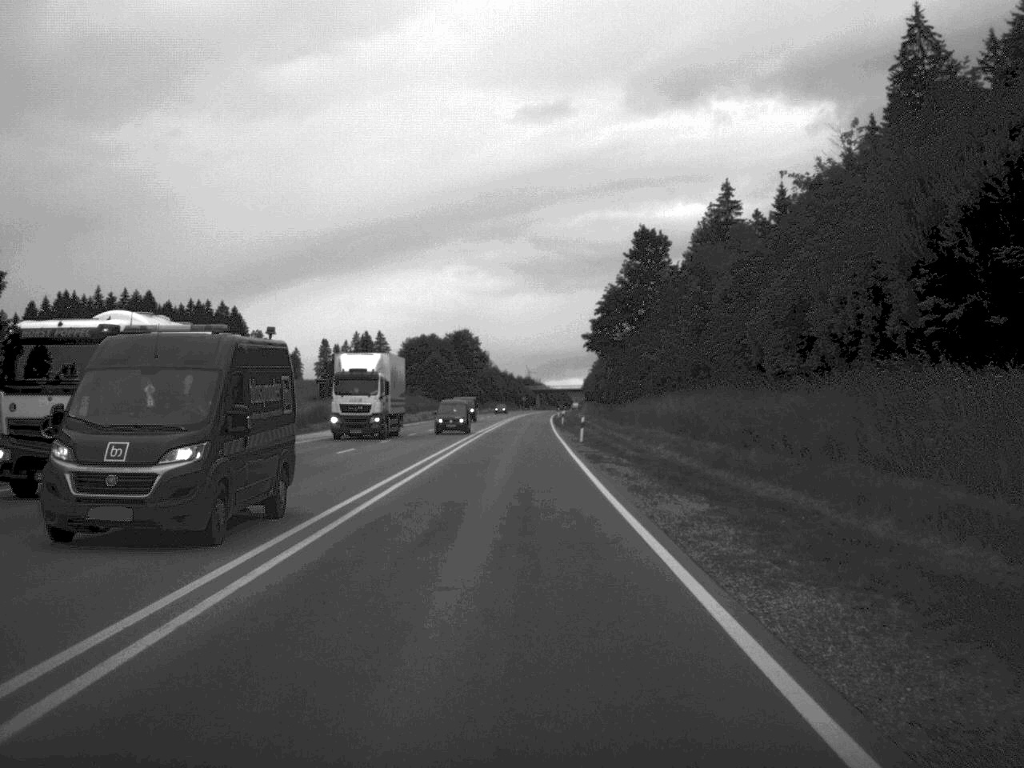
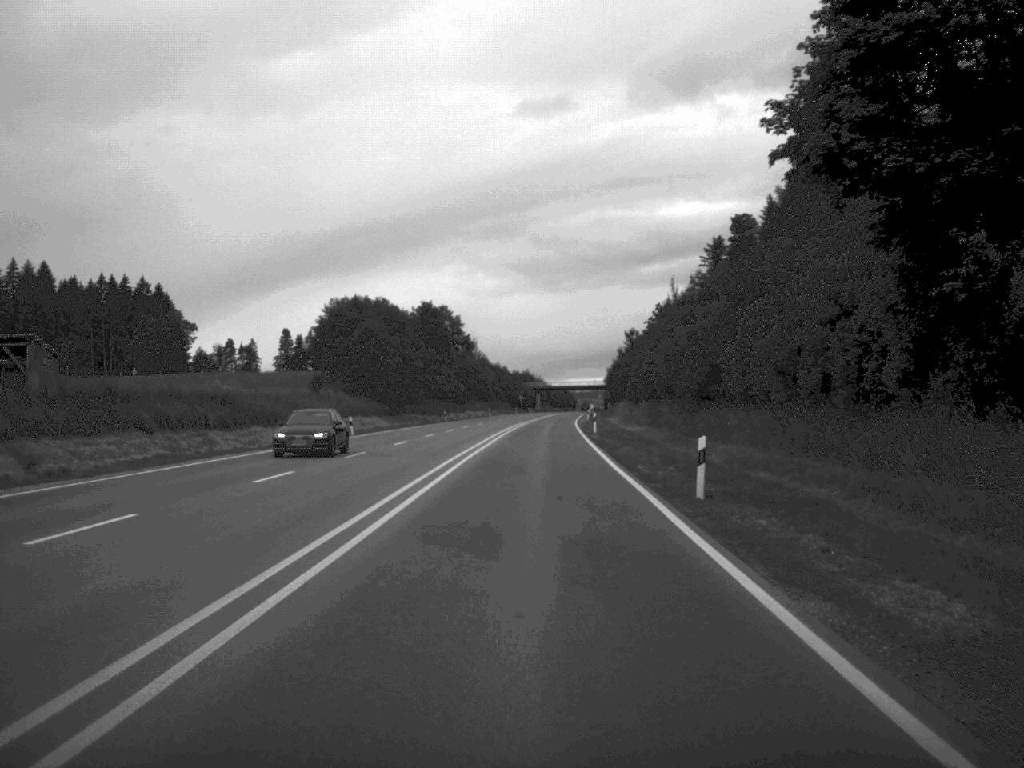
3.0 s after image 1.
(-0.3, +74.8) m; 0°
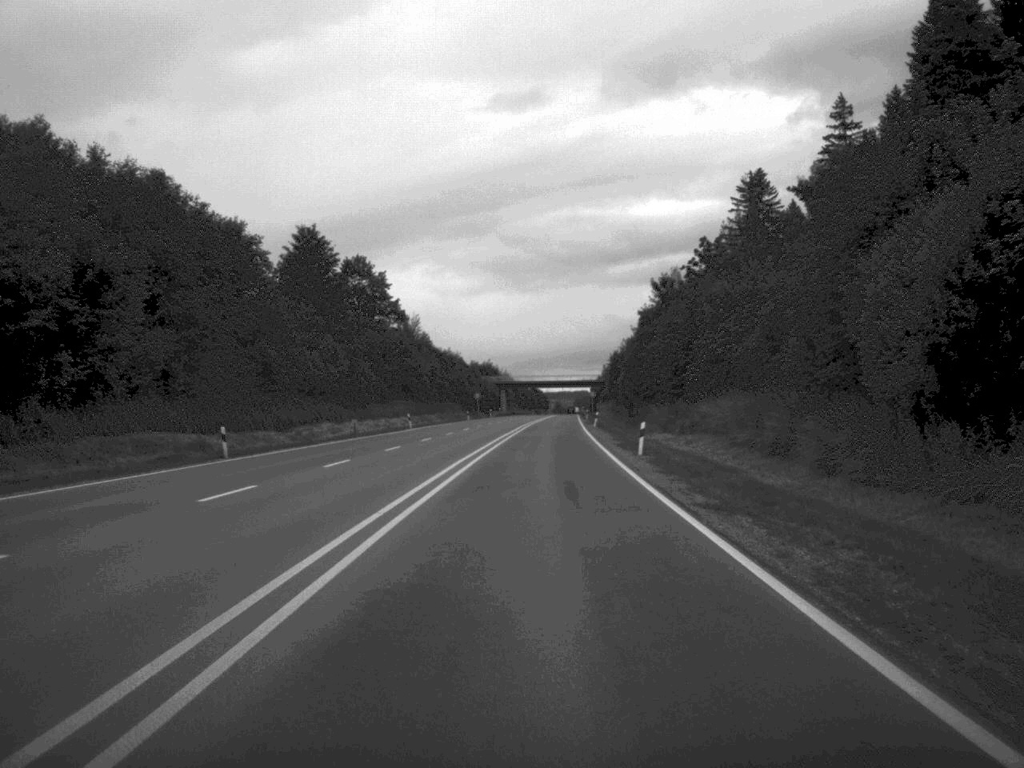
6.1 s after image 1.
(+0.9, +76.2) m; +1°
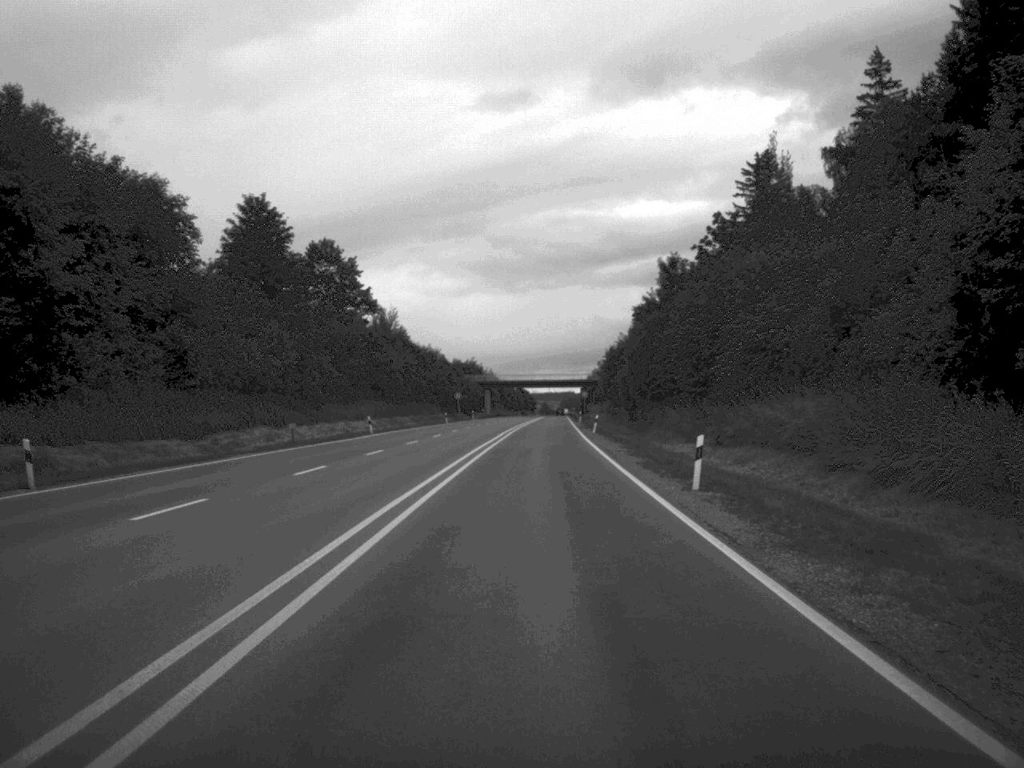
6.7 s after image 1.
(+0.1, +15.3) m; +1°
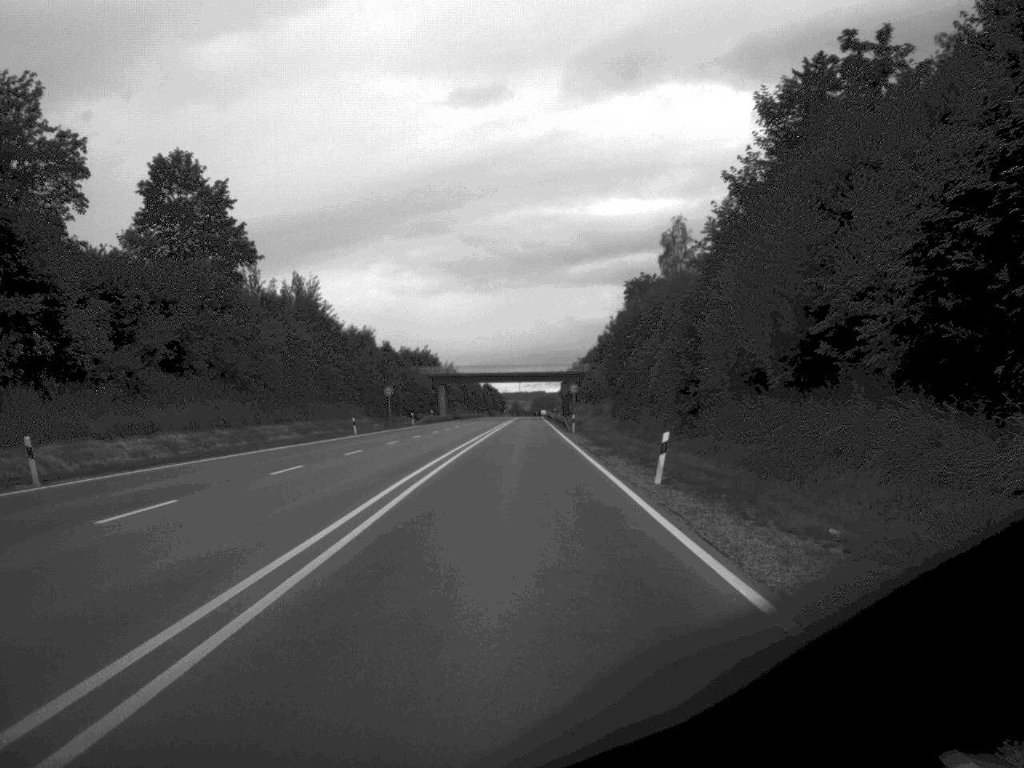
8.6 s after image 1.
(+0.6, +47.7) m; +1°
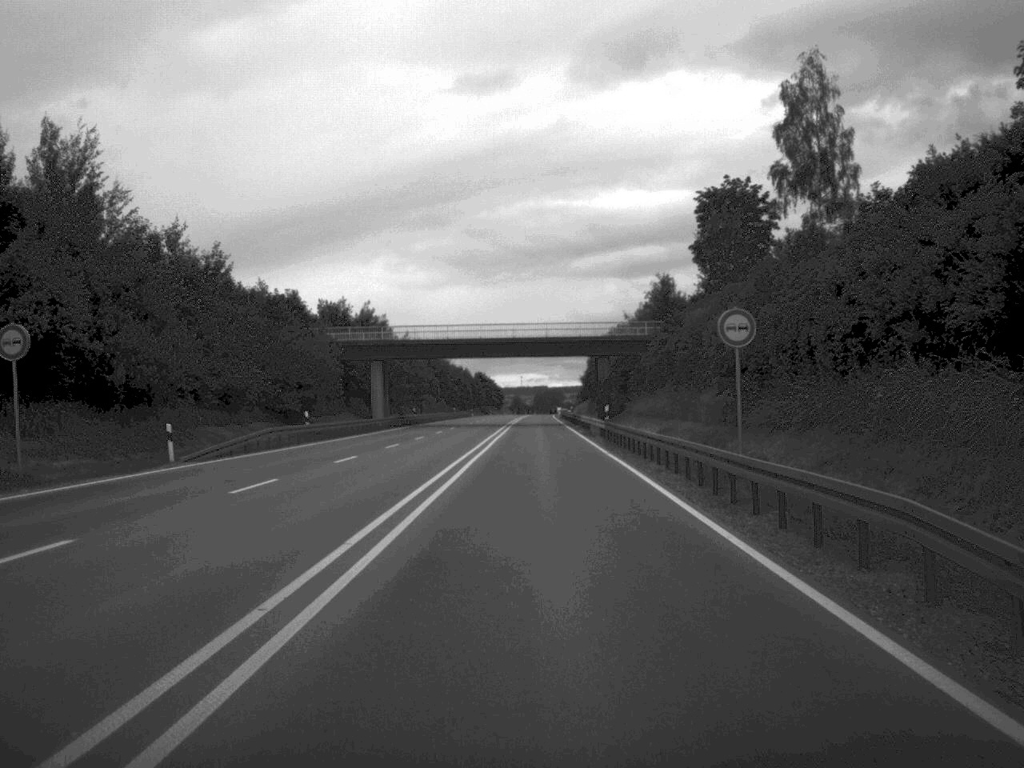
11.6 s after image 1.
(-0.4, +77.7) m; 0°
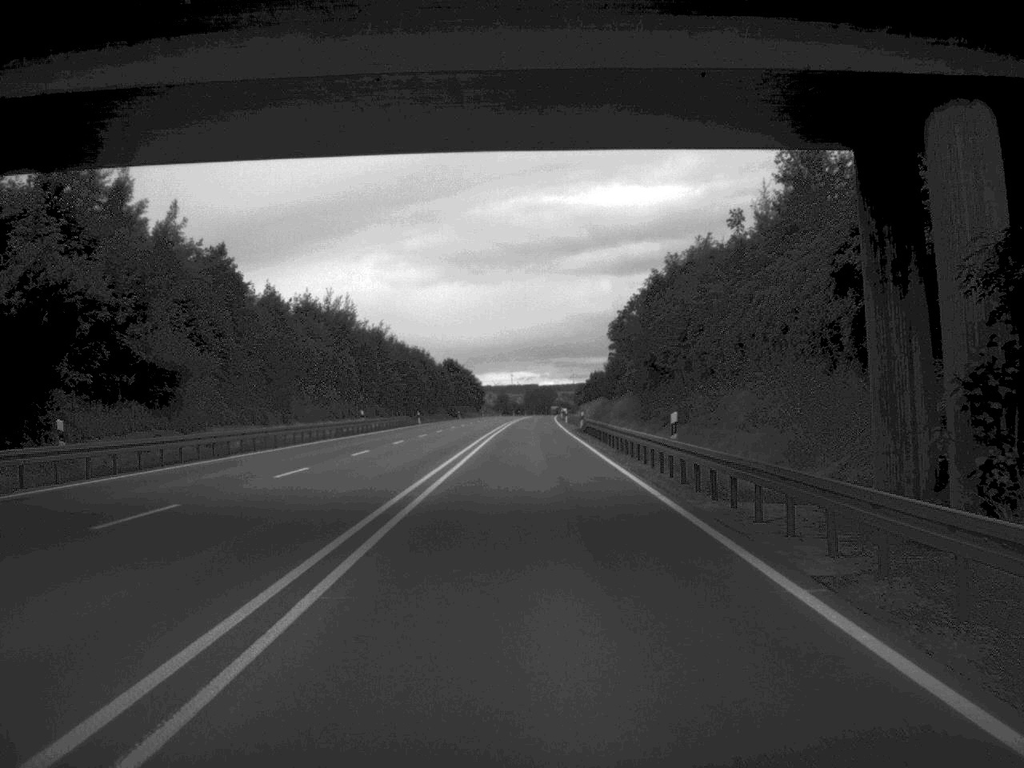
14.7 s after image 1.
(+0.3, +78.0) m; 0°
